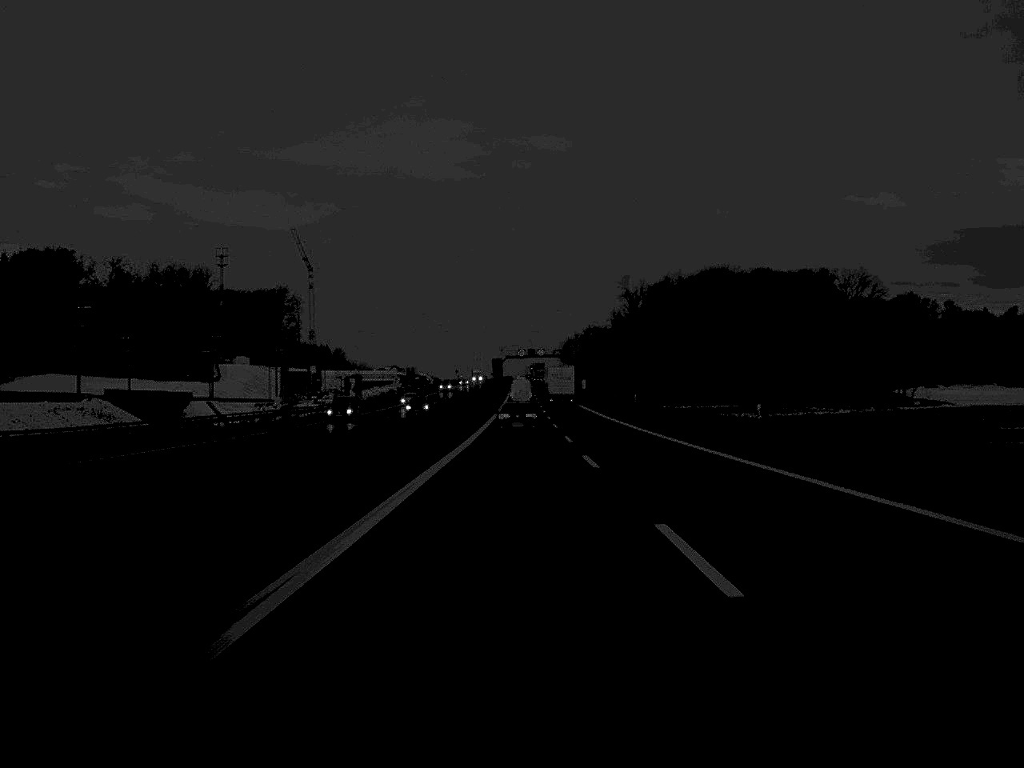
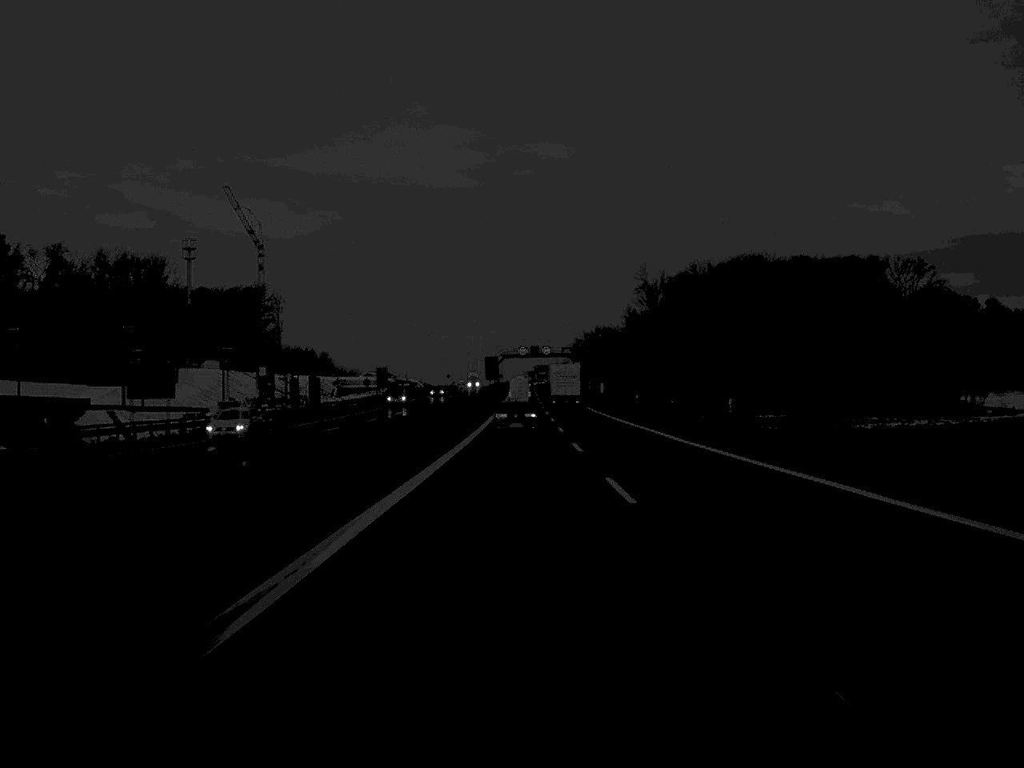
(0.0, +45.1) m; 0°
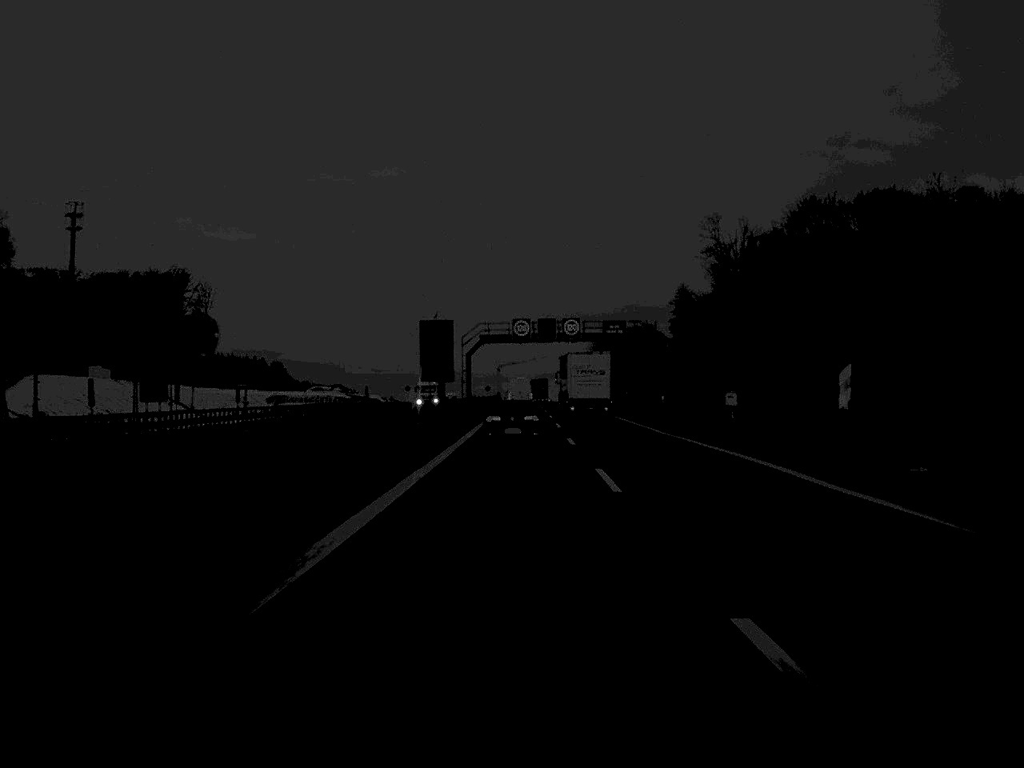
(0.0, +105.1) m; 0°
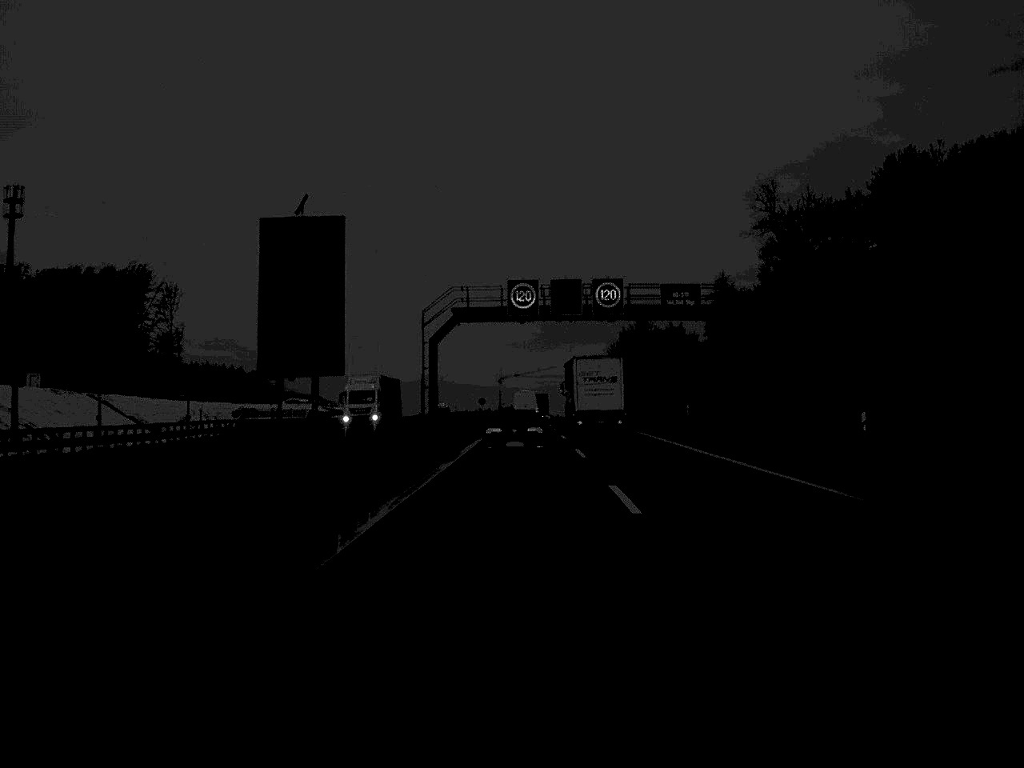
(0.0, +38.8) m; 0°
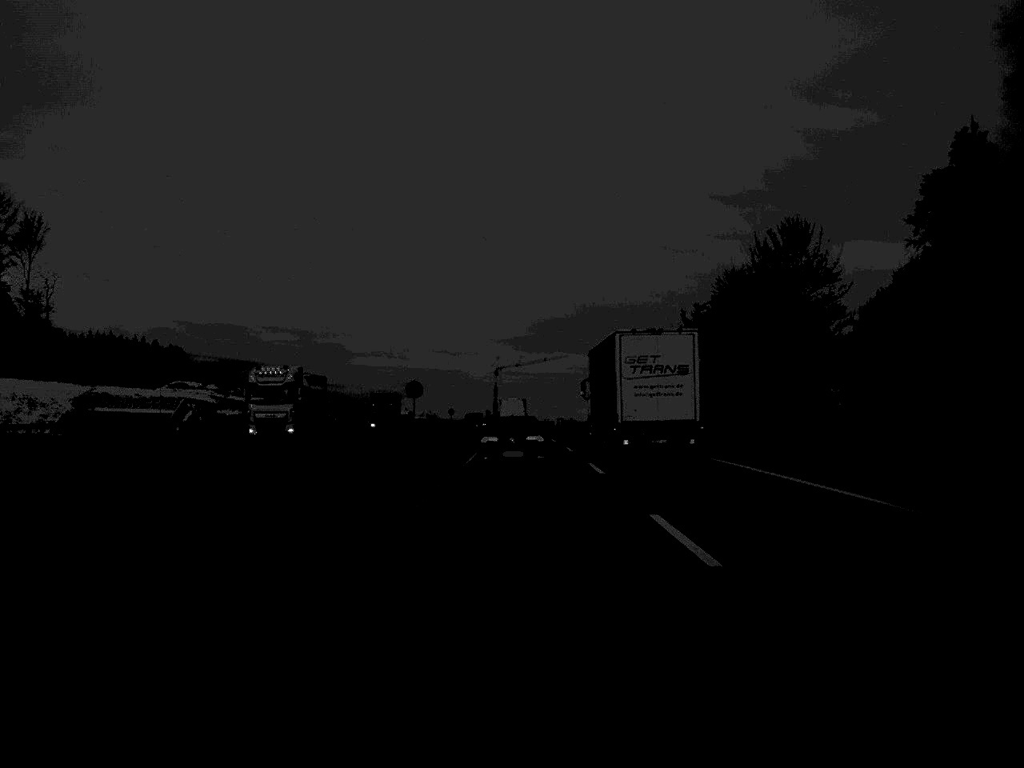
(+0.1, +95.8) m; 0°
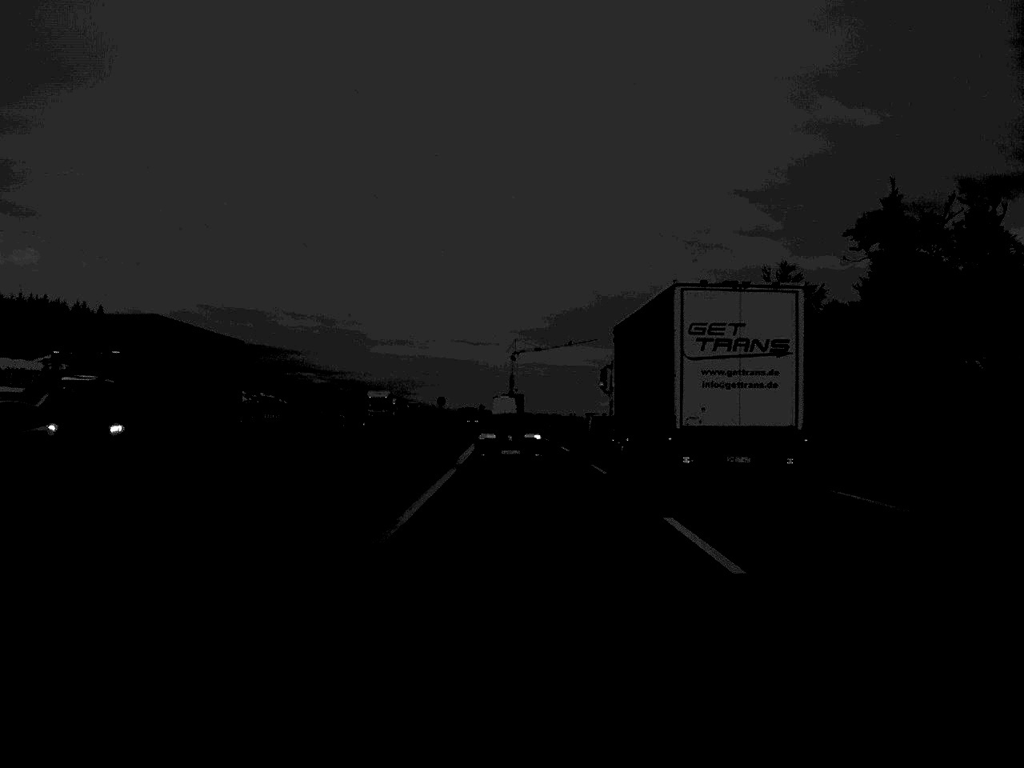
(-0.2, +54.5) m; -1°
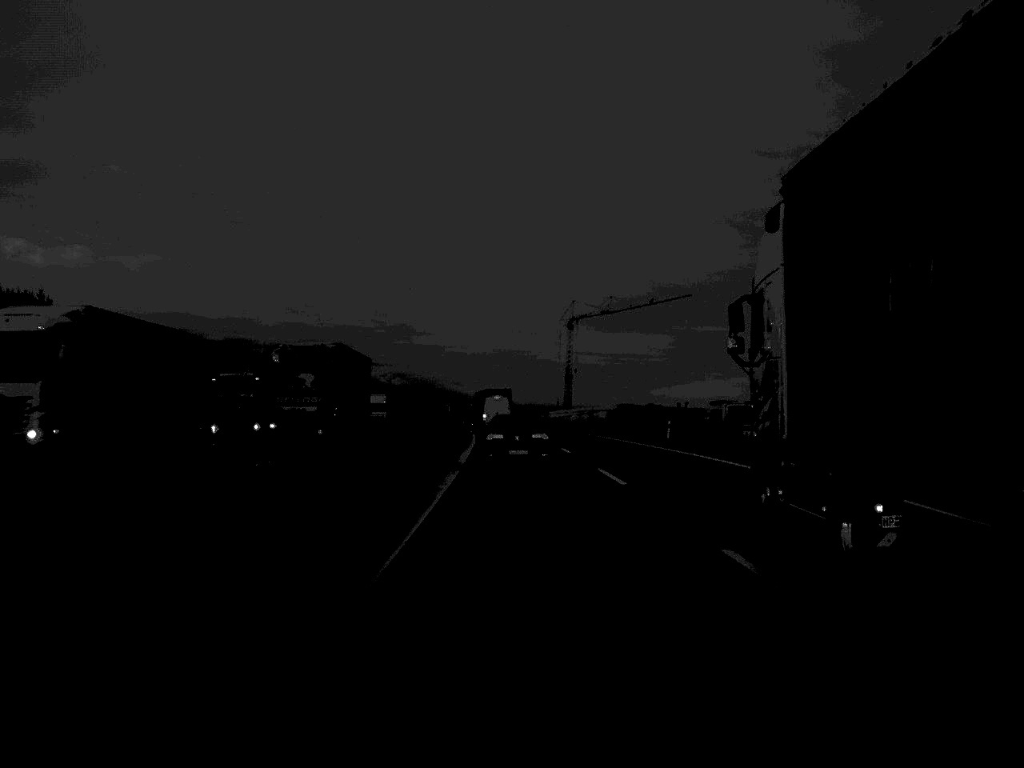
(-1.9, +94.1) m; -2°
